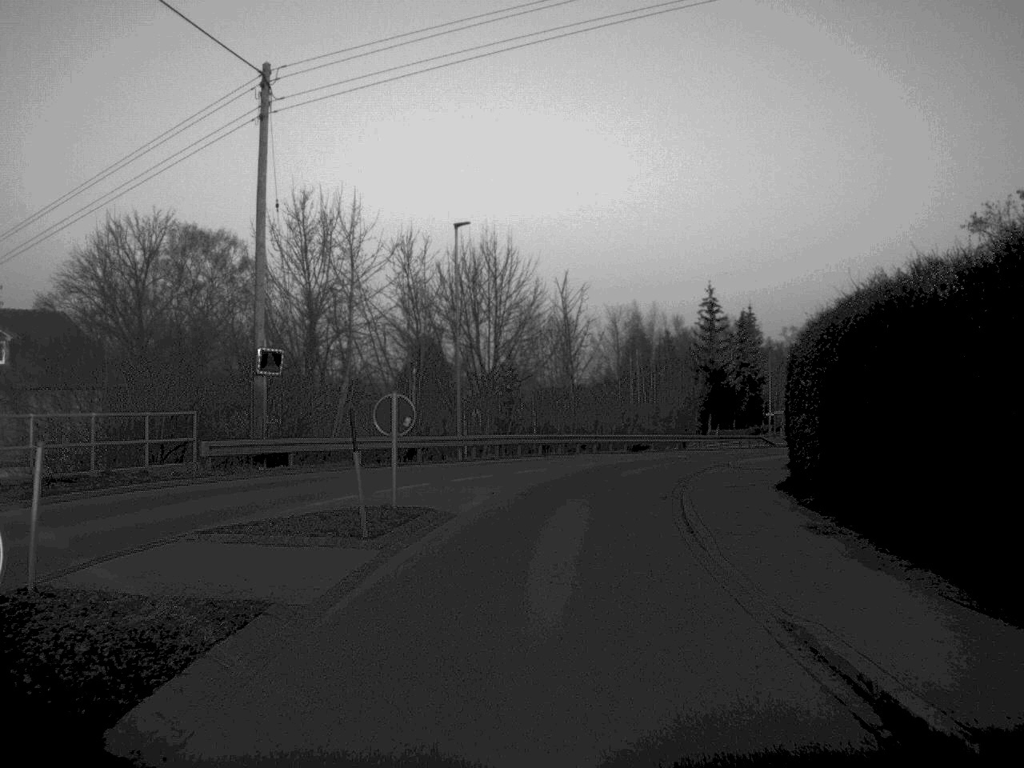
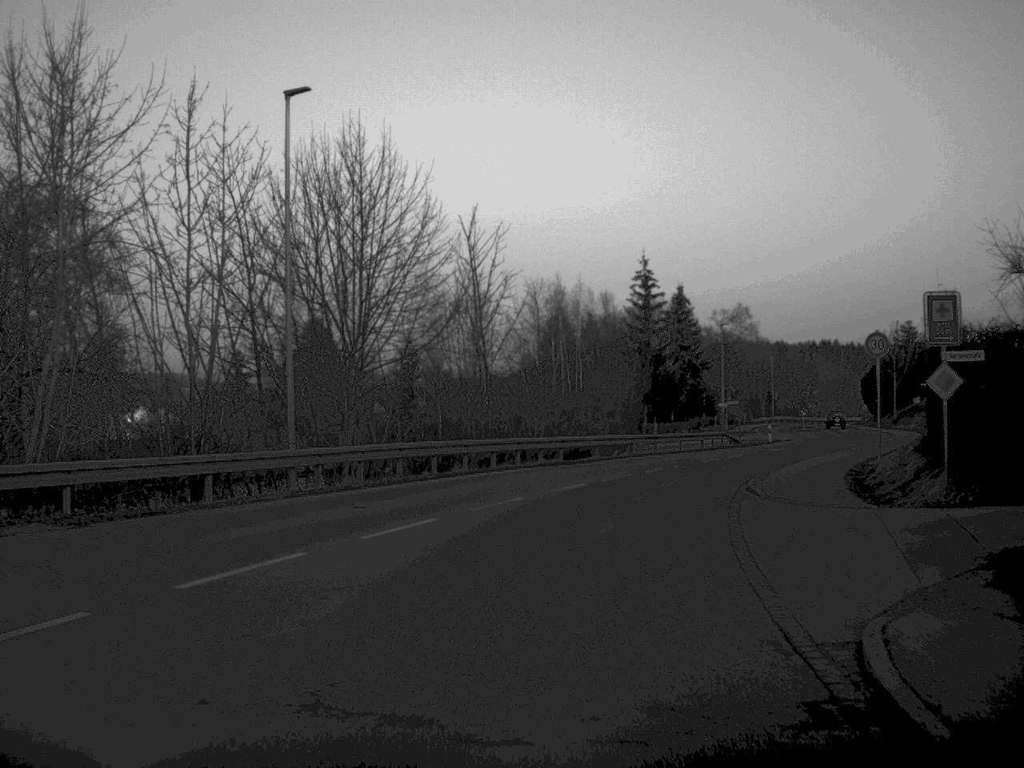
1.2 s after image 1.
(+0.5, +17.0) m; +4°
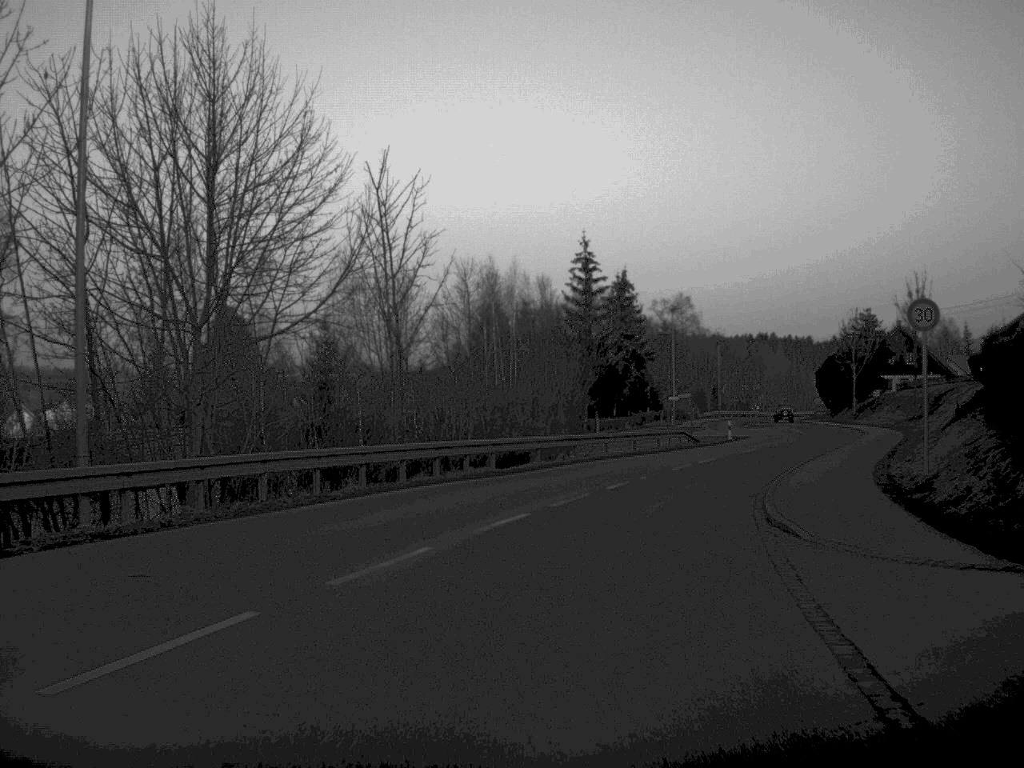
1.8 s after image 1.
(+0.2, +8.4) m; +3°
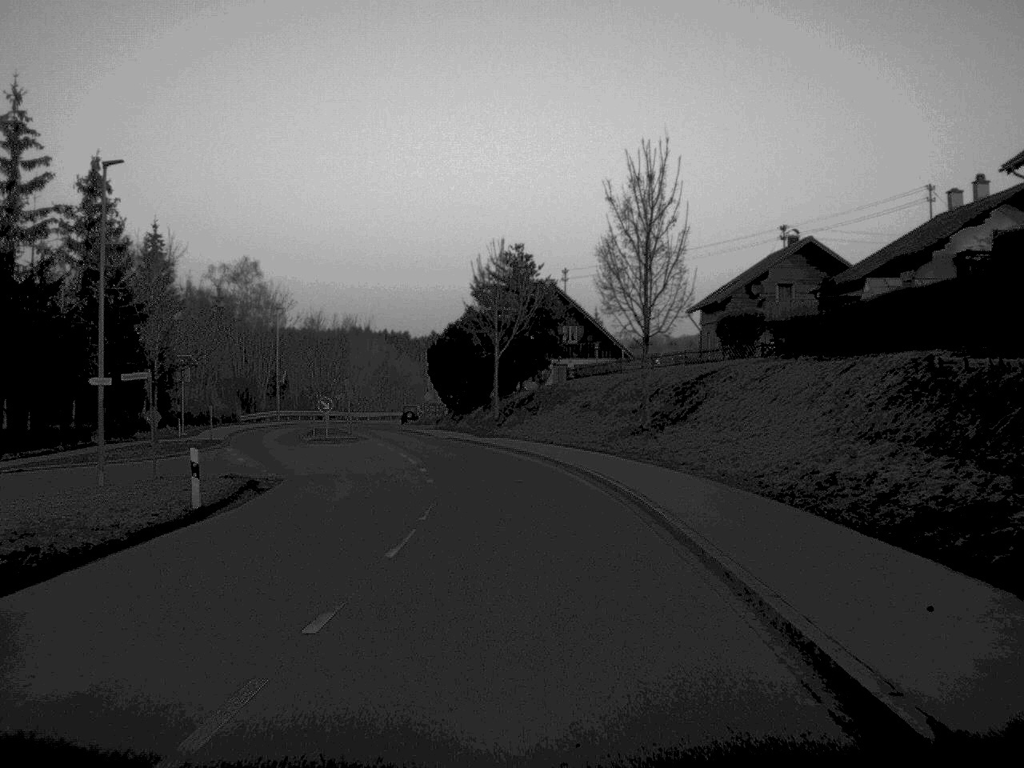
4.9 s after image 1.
(+8.7, +44.1) m; +18°
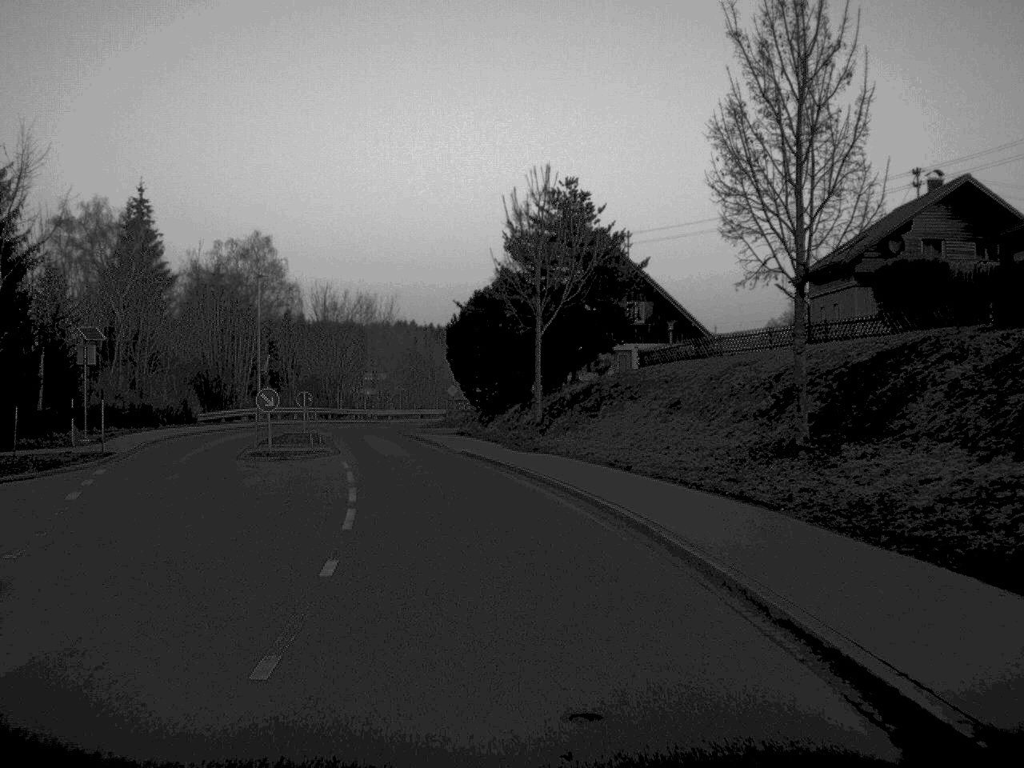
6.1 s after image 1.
(-0.2, +19.2) m; -2°
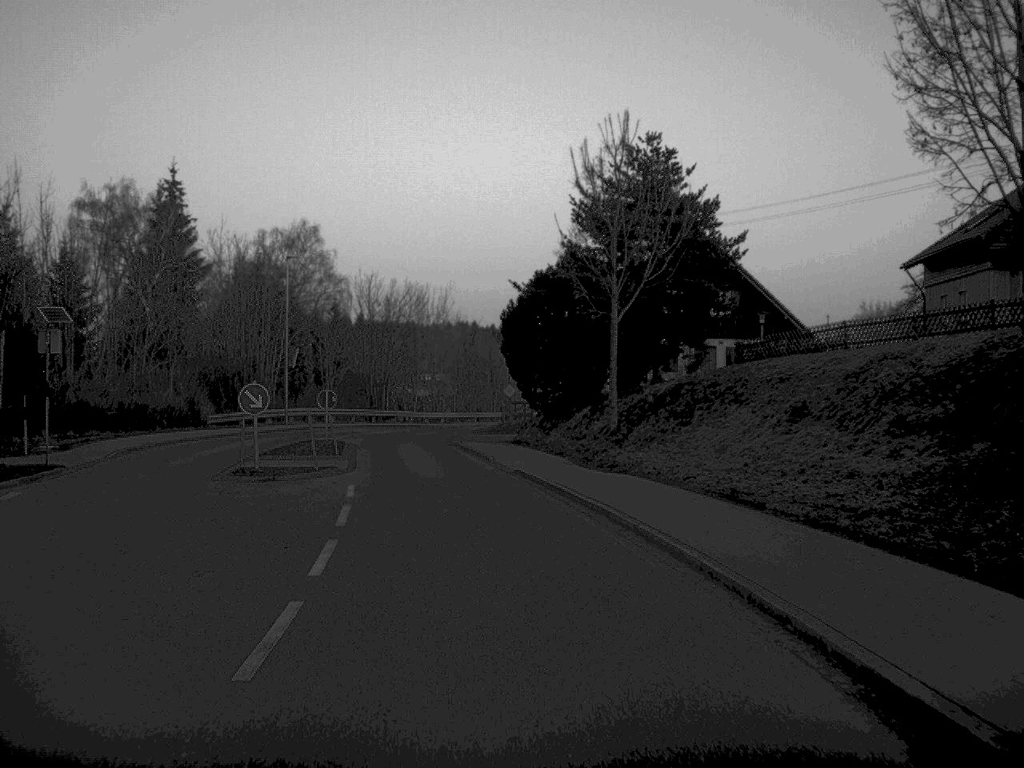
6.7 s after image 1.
(-0.2, +8.8) m; -3°
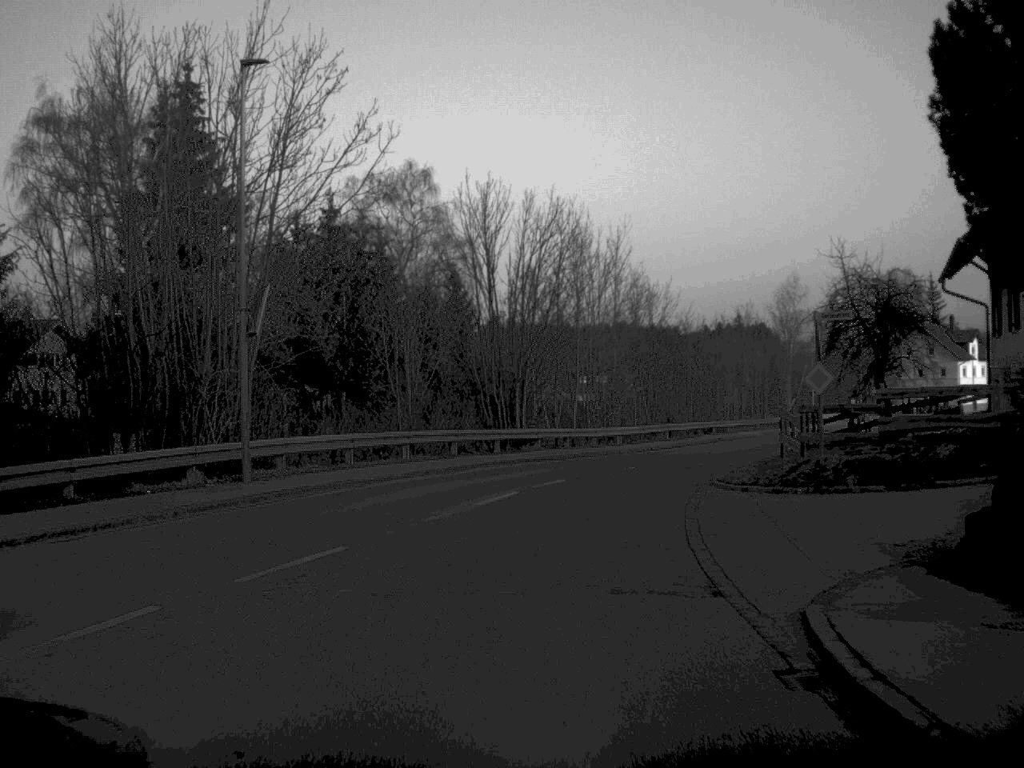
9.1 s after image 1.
(-2.9, +35.1) m; -7°
